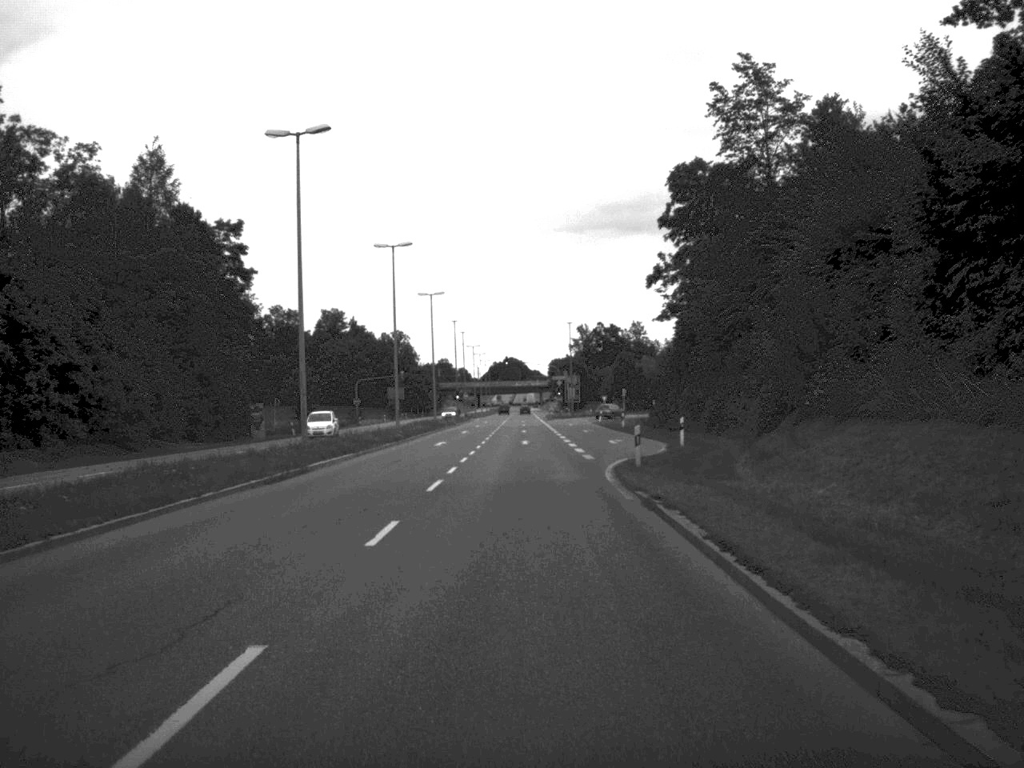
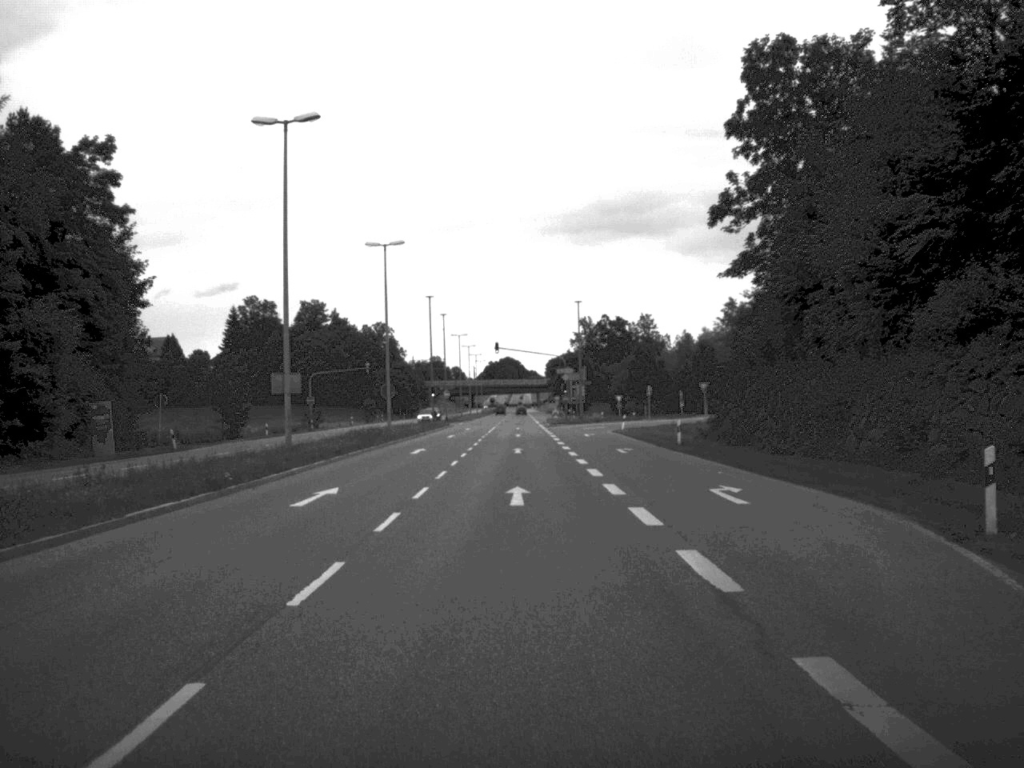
(0.0, +30.7) m; 0°
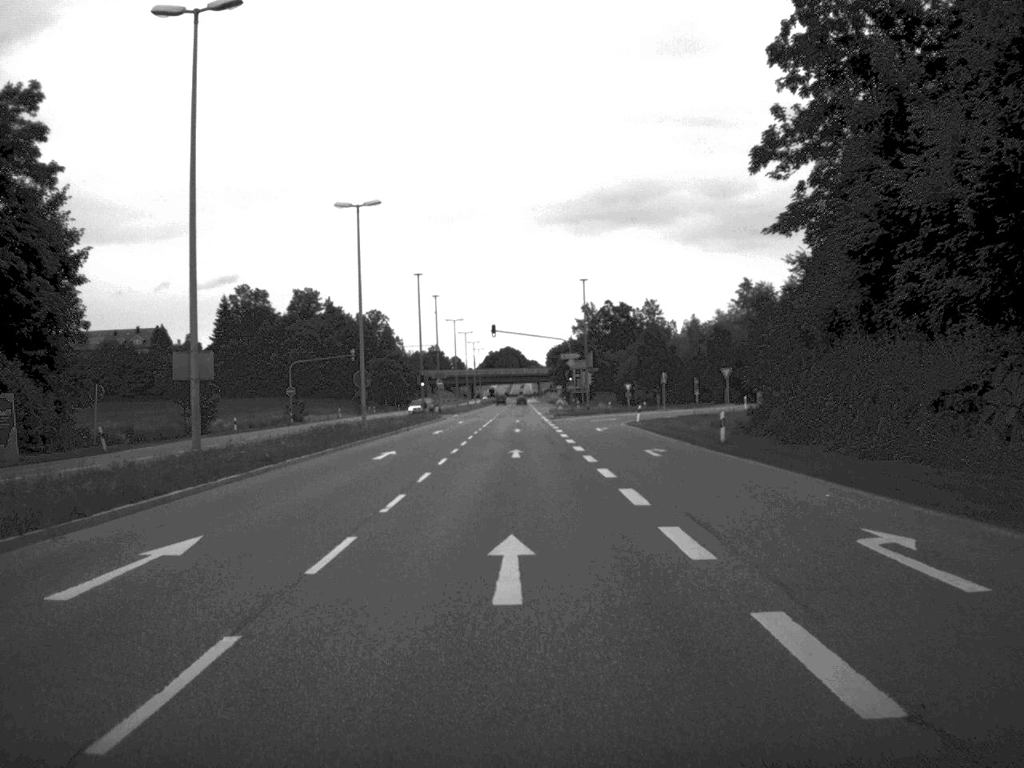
(0.0, +10.7) m; 0°
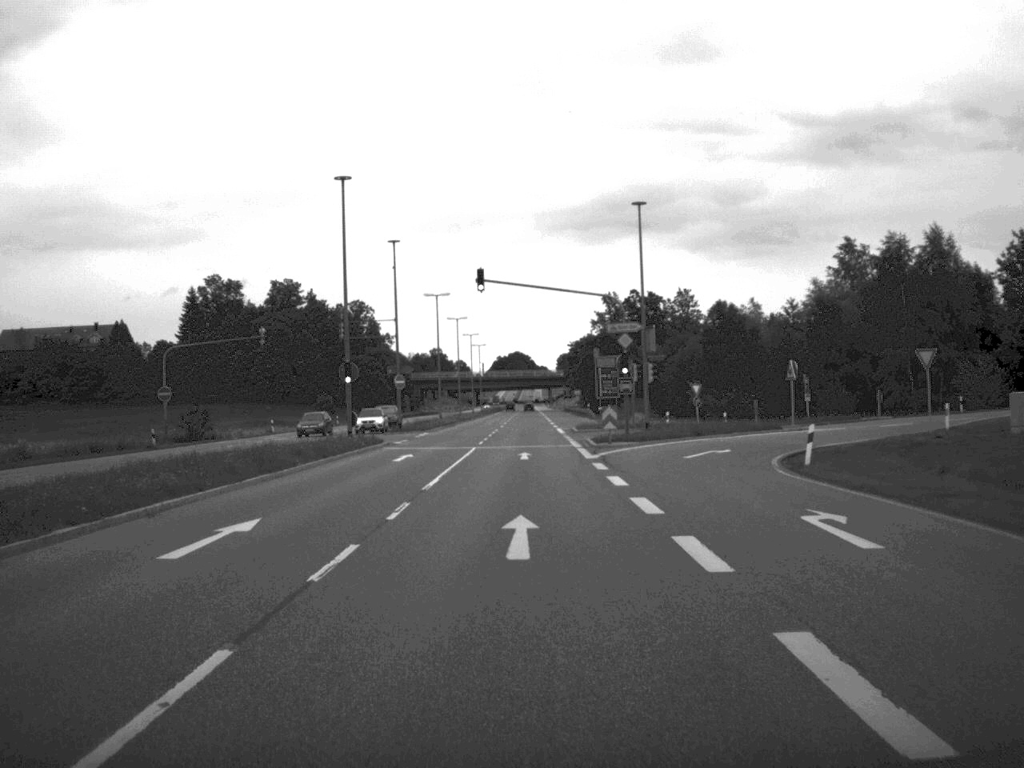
(-0.3, +42.1) m; -1°
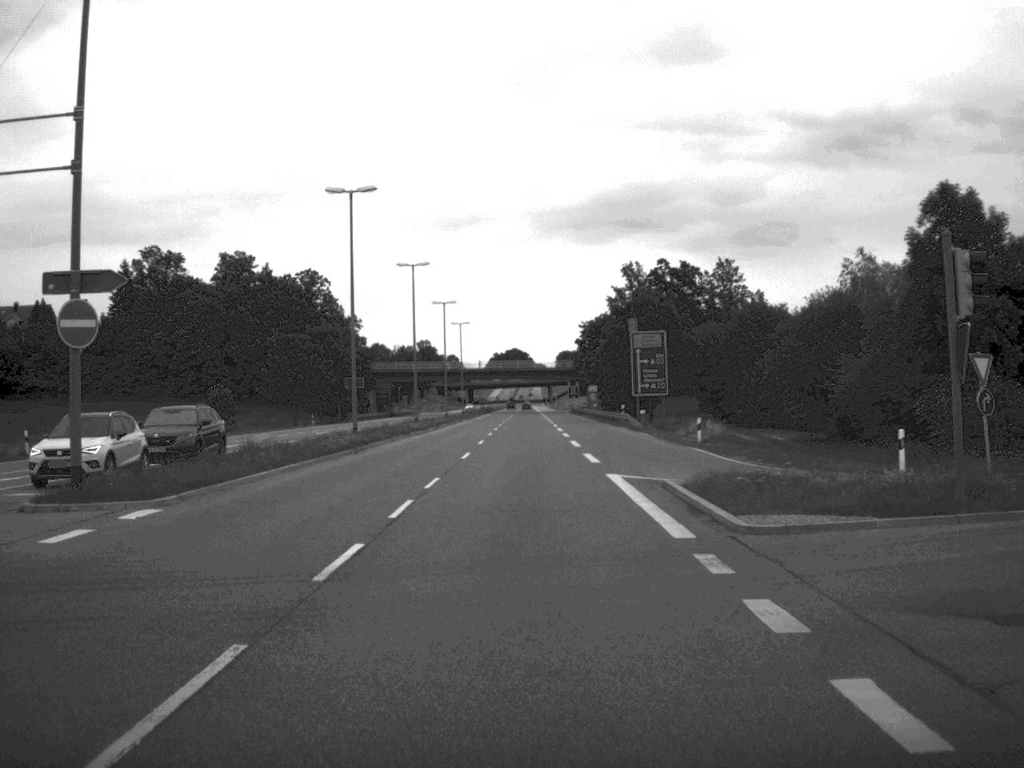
(-0.1, +49.5) m; 0°
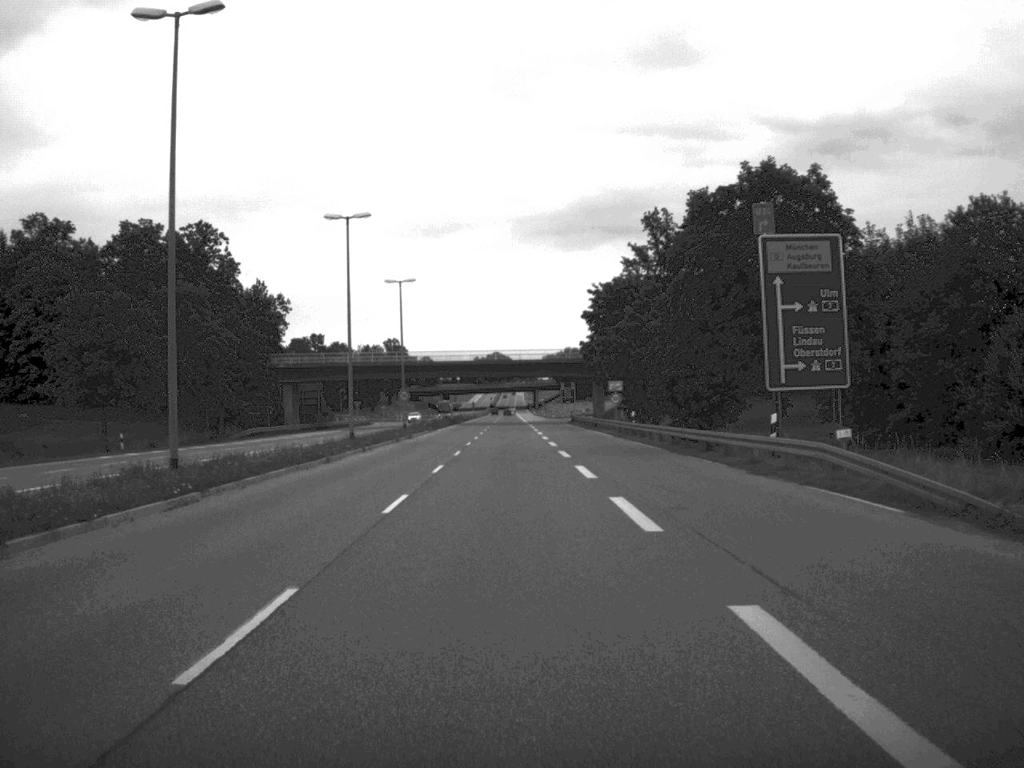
(0.0, +53.4) m; +1°
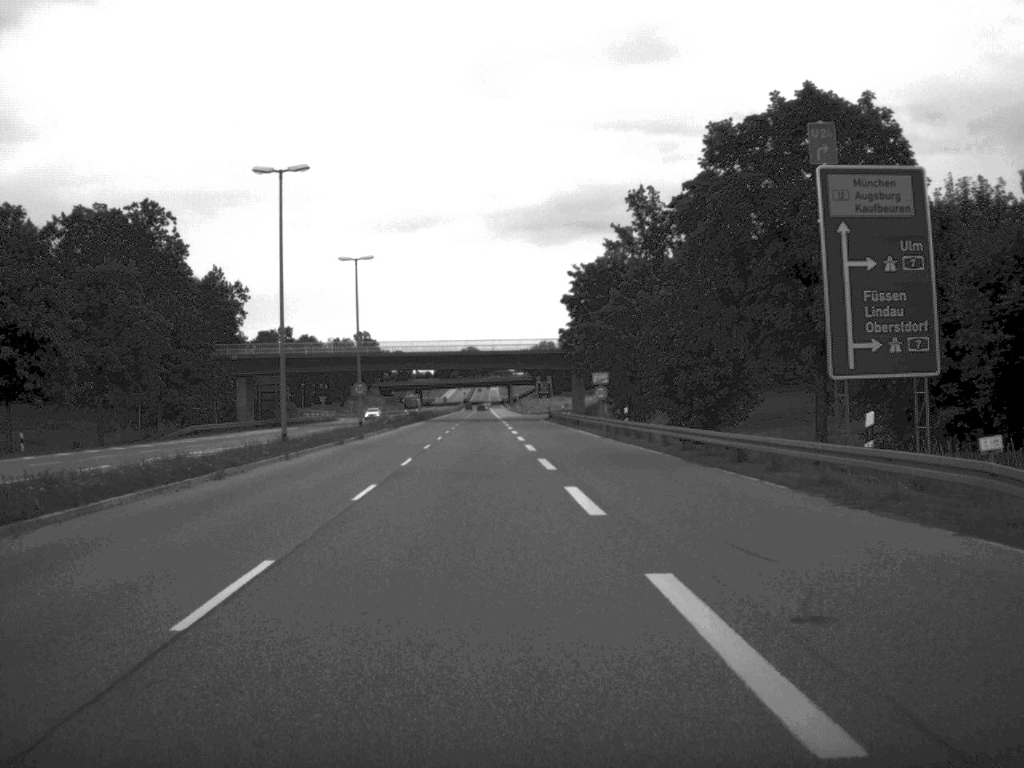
(+0.1, +10.4) m; +1°
